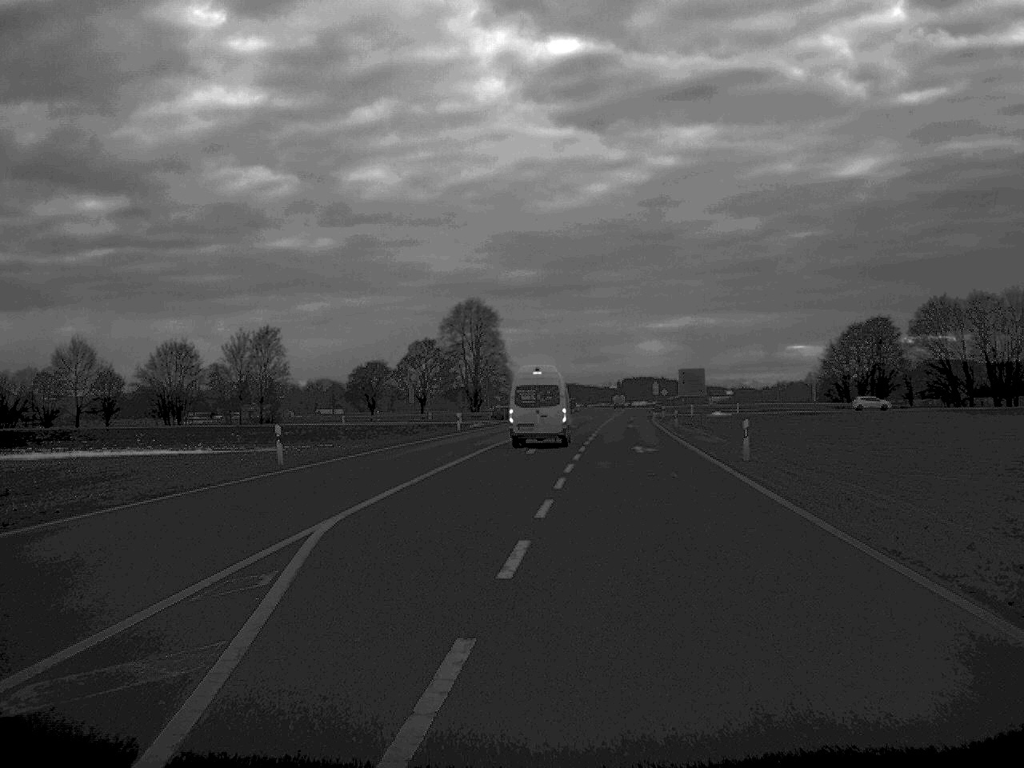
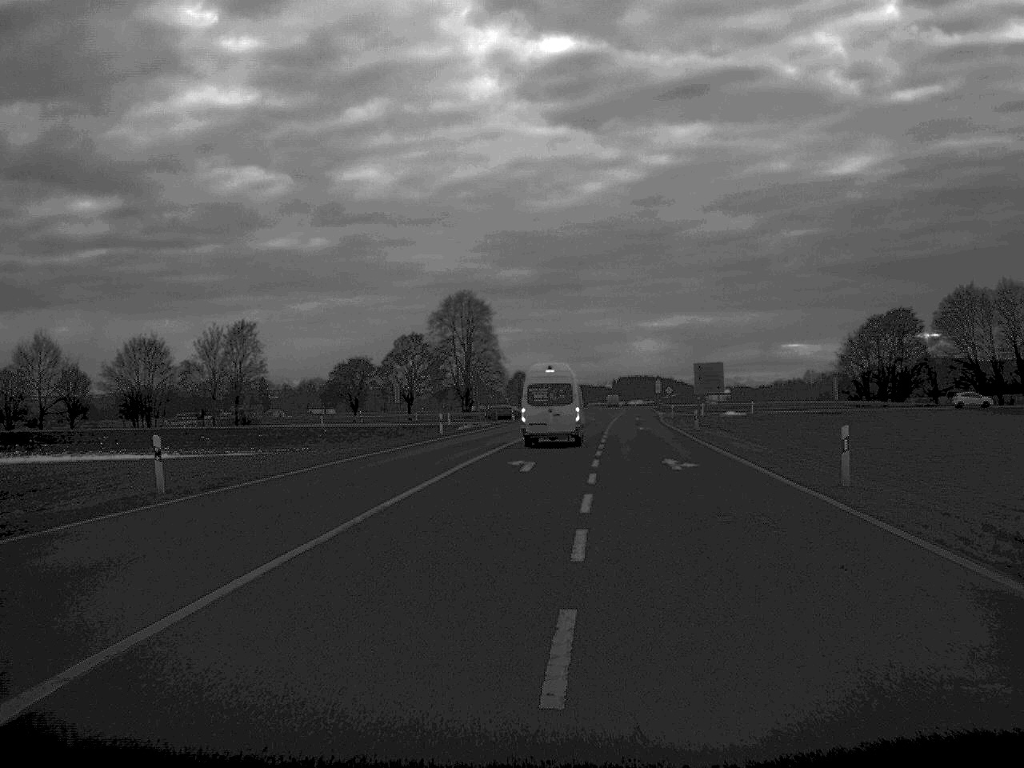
(0.0, +10.9) m; 0°
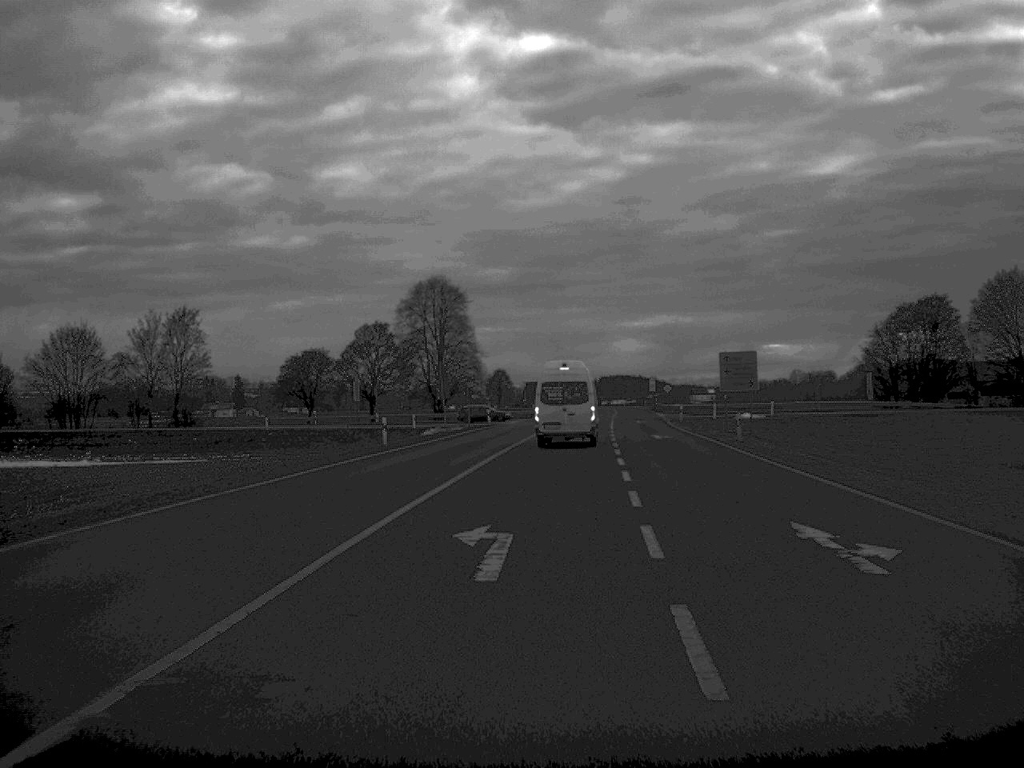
(+0.1, +17.8) m; +1°
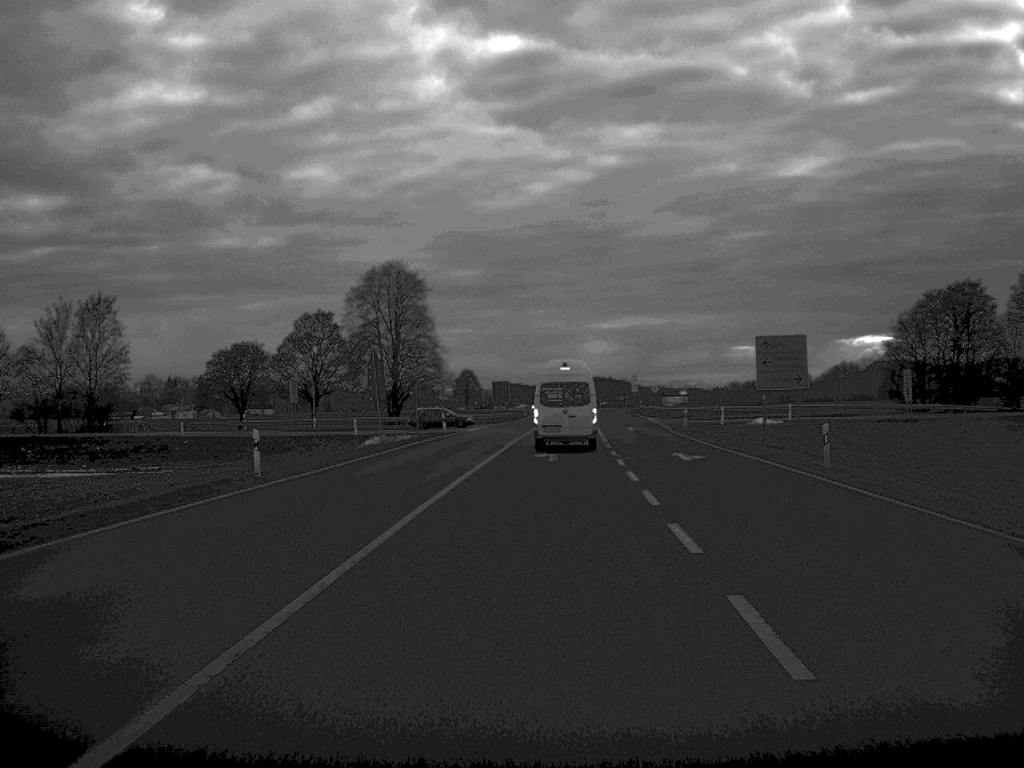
(+0.2, +17.4) m; +1°
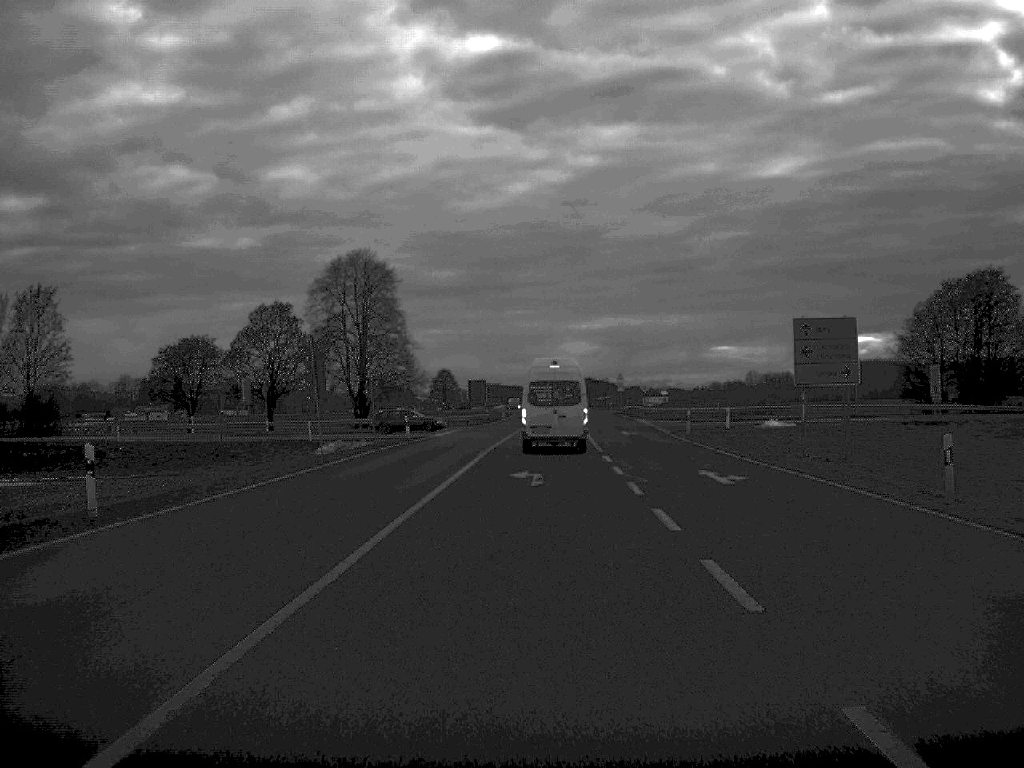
(+0.1, +9.8) m; +1°
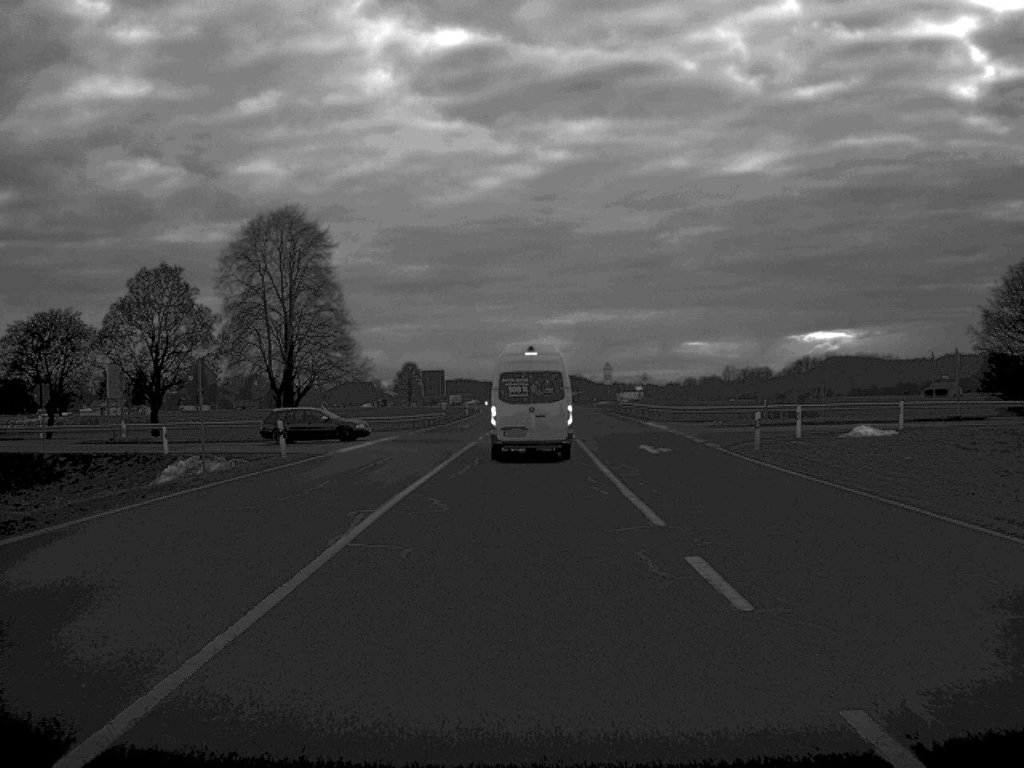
(+0.3, +24.0) m; +1°
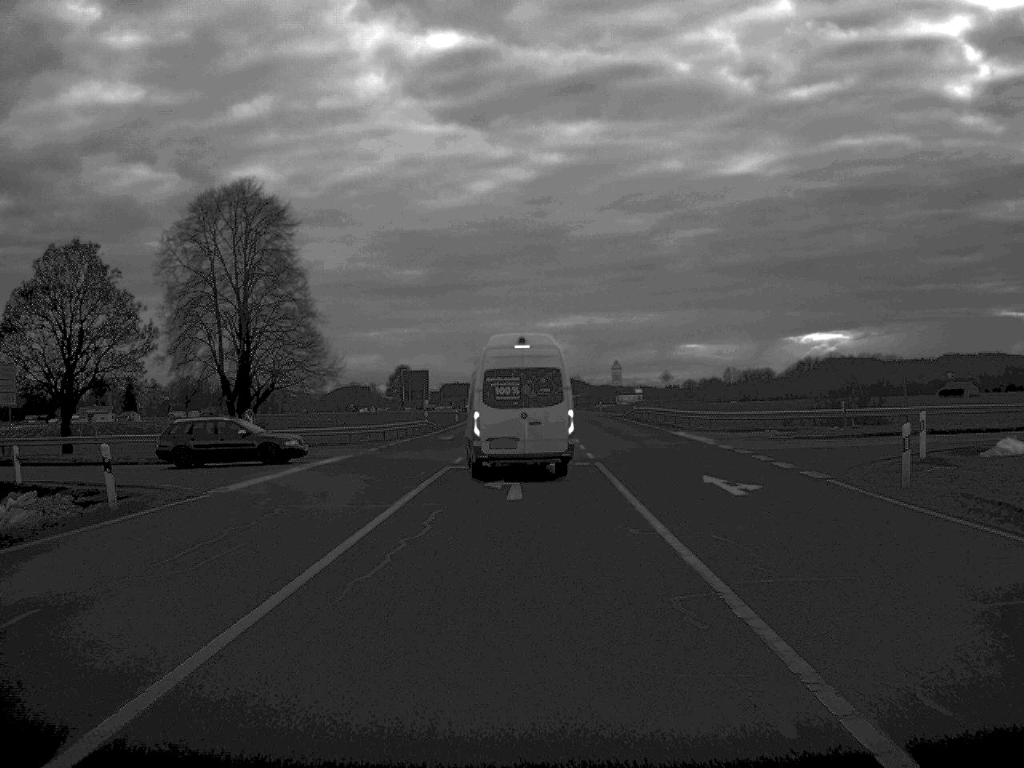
(0.0, +14.2) m; 0°
